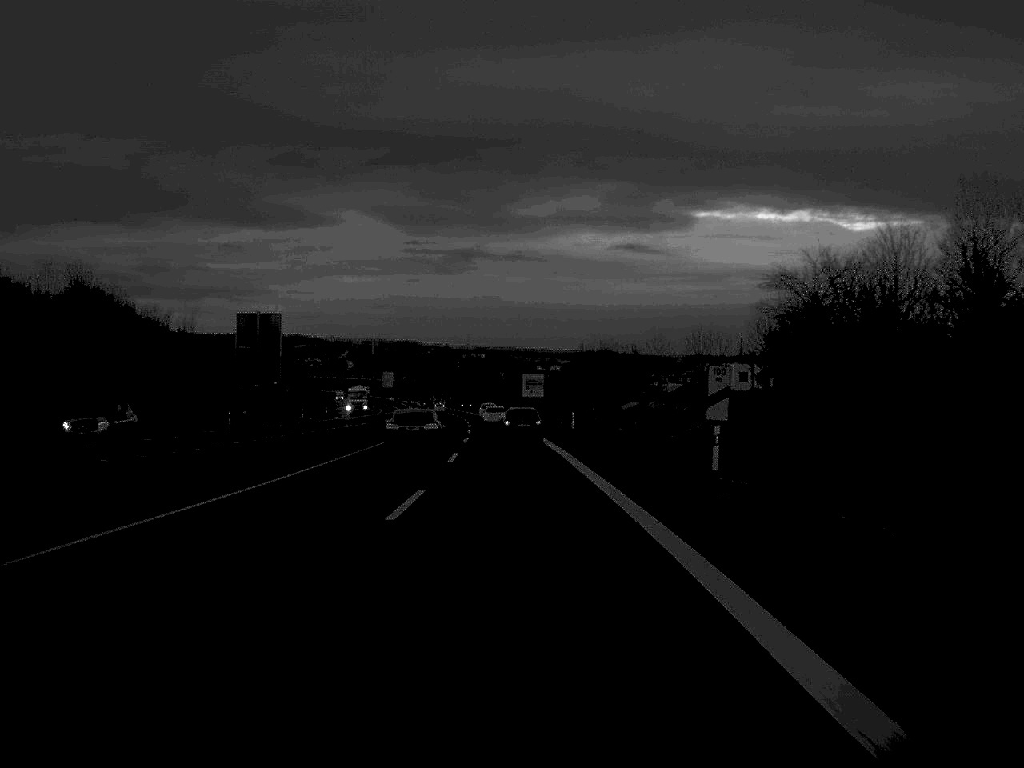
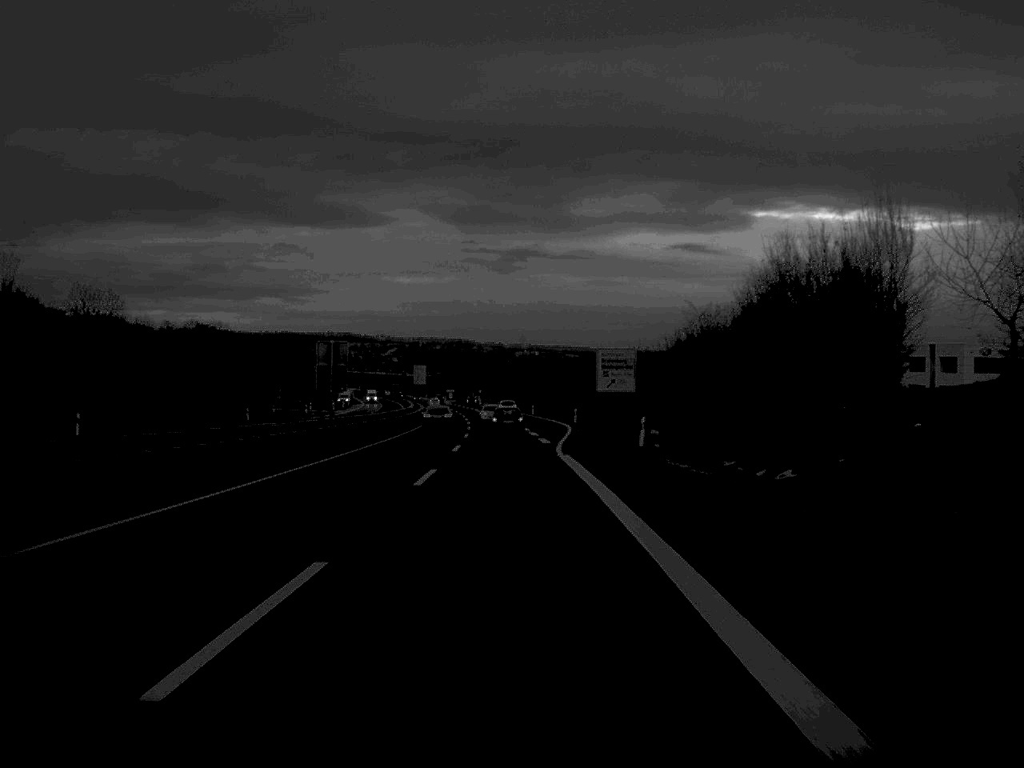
(-1.6, +83.1) m; -2°
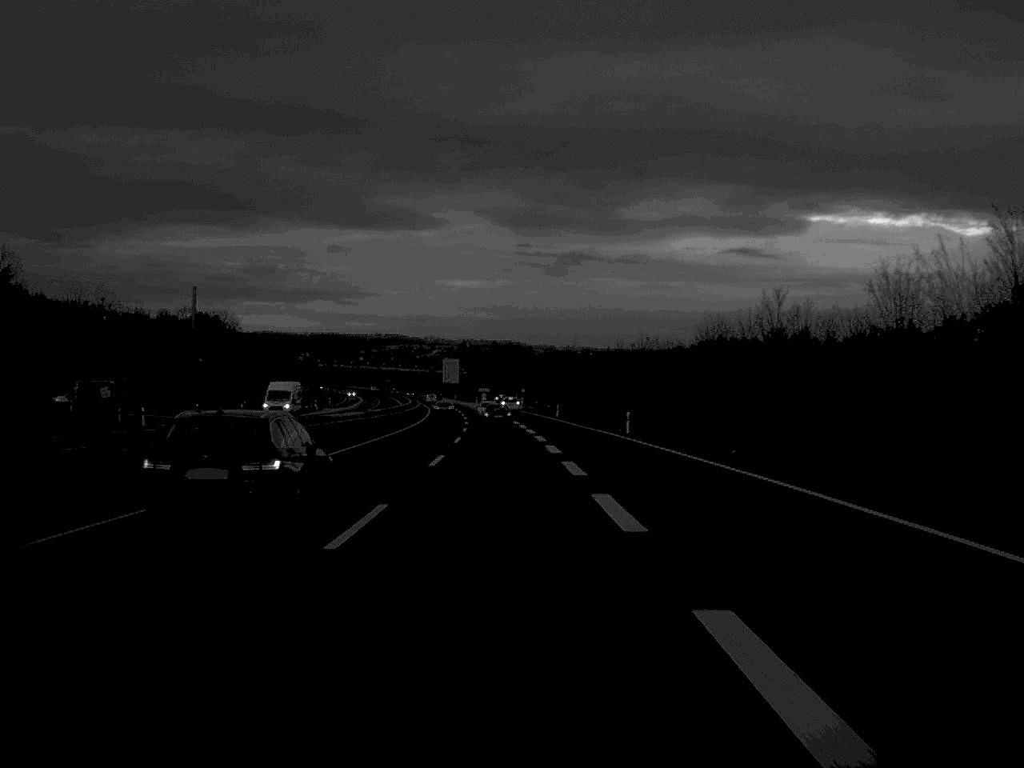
(-1.6, +83.2) m; -2°
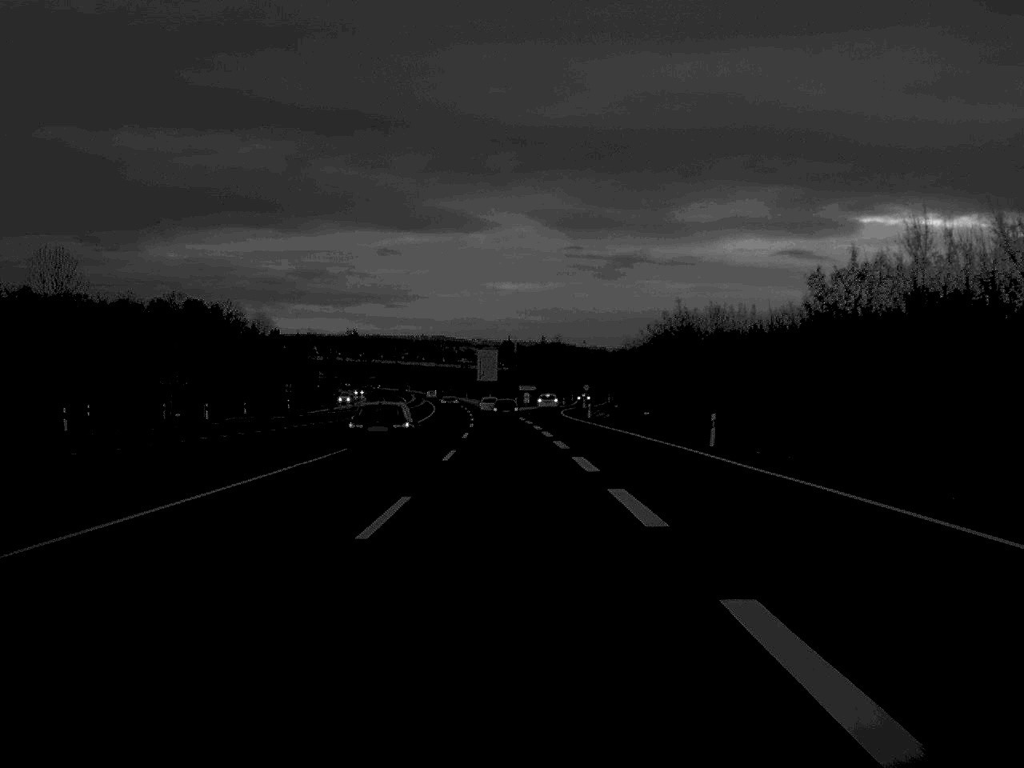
(-1.5, +71.4) m; -2°
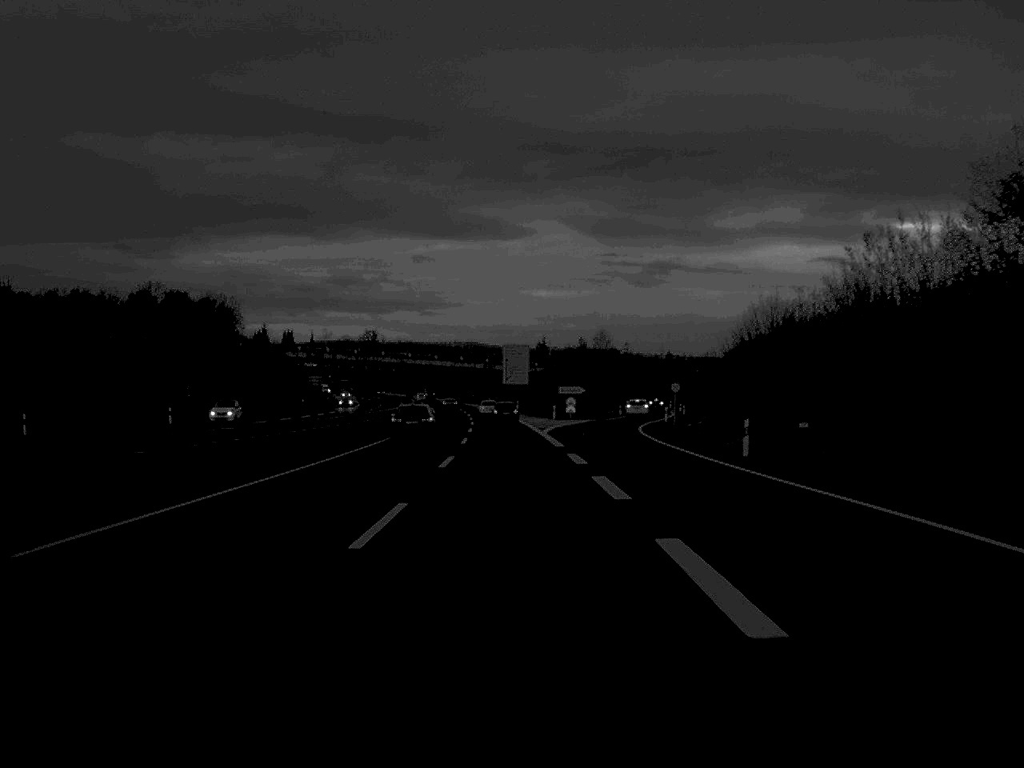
(-0.7, +54.7) m; -2°
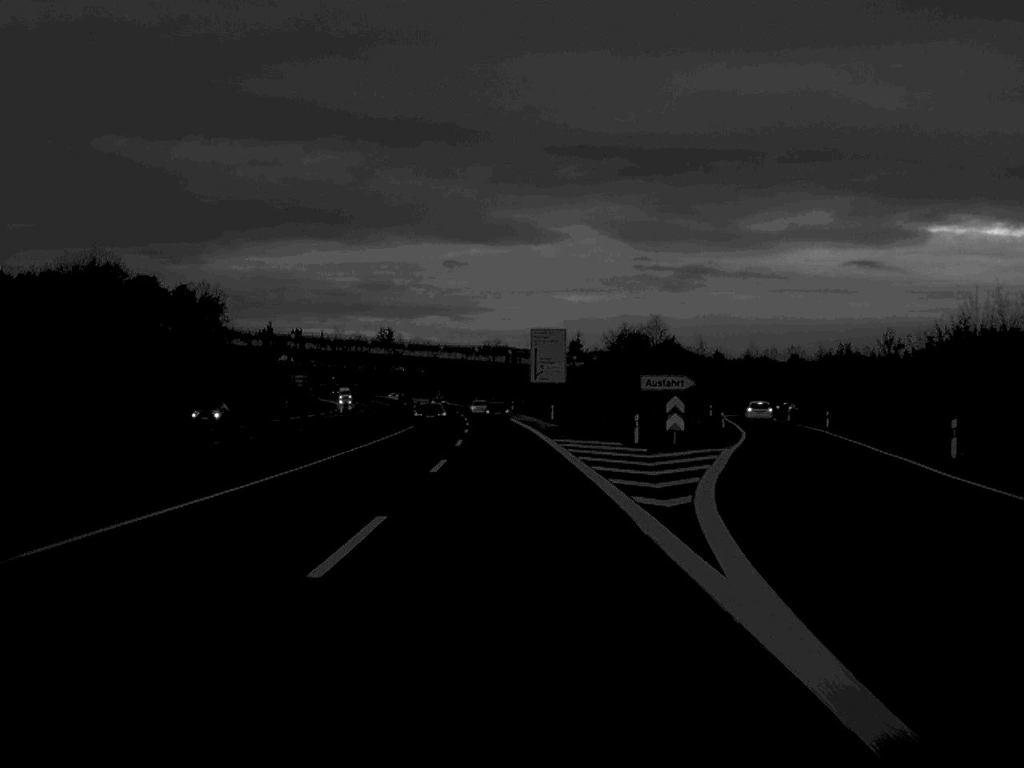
(-0.6, +53.6) m; -1°
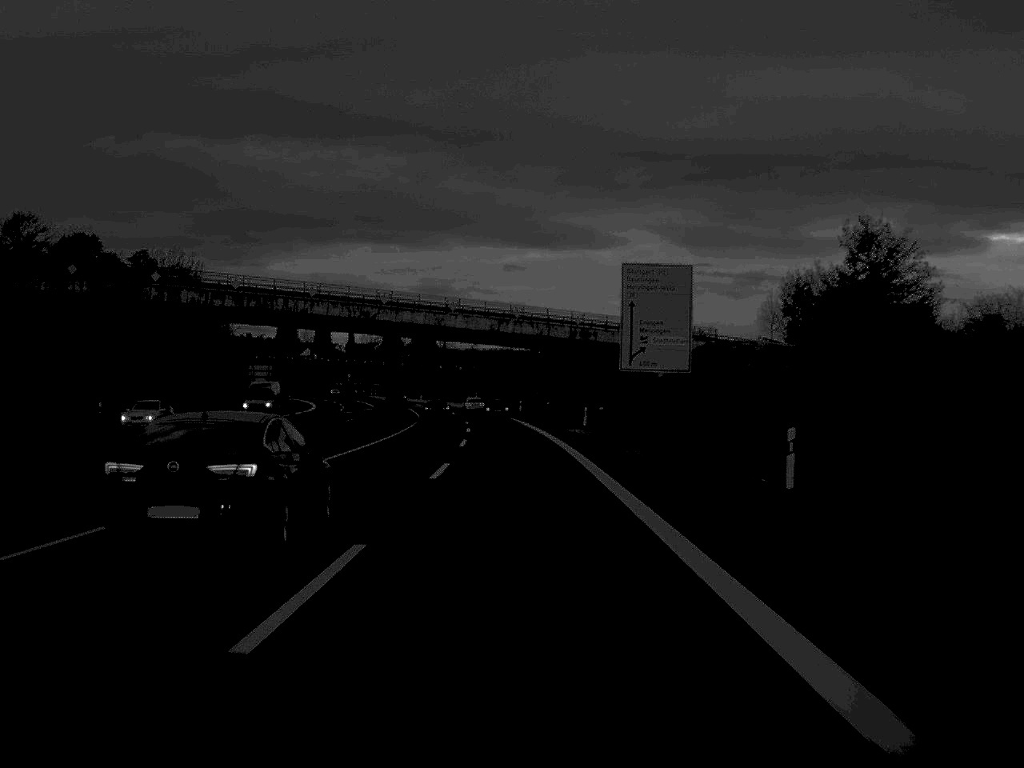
(-1.6, +74.1) m; -3°
